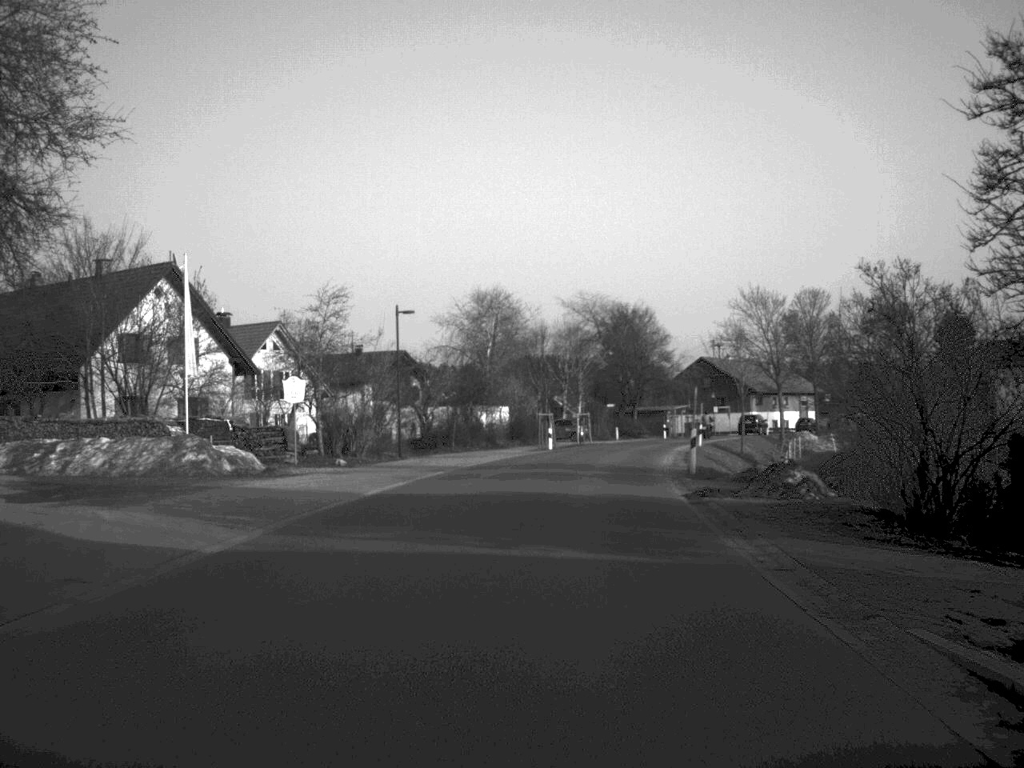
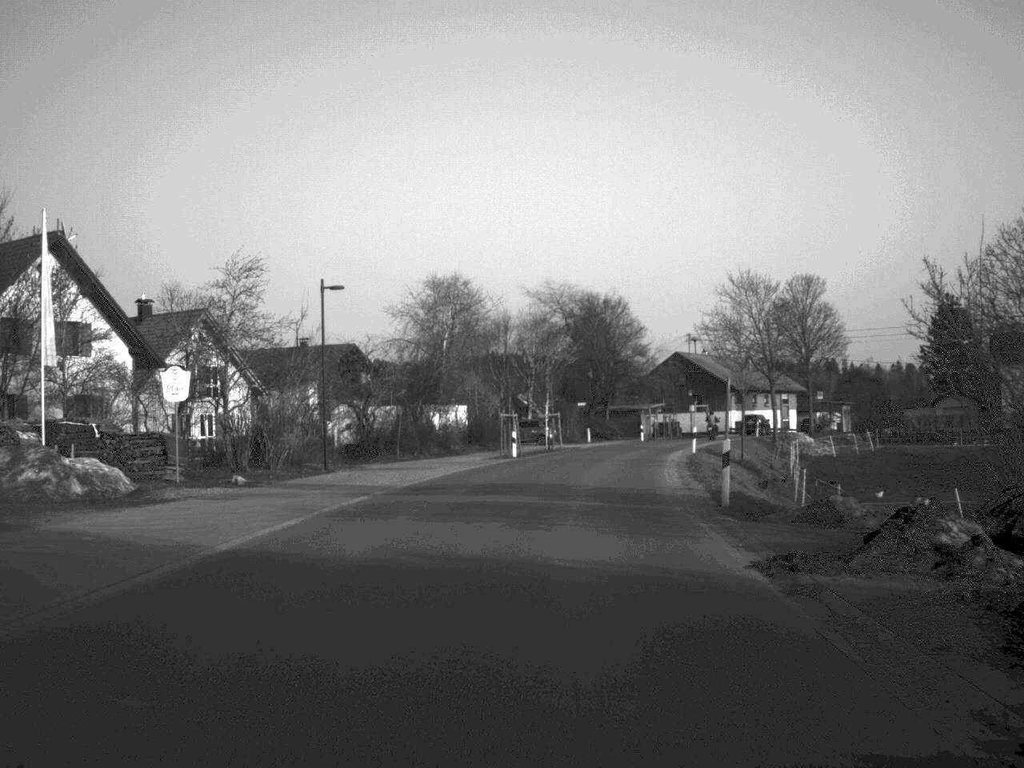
(+0.1, +10.0) m; +2°
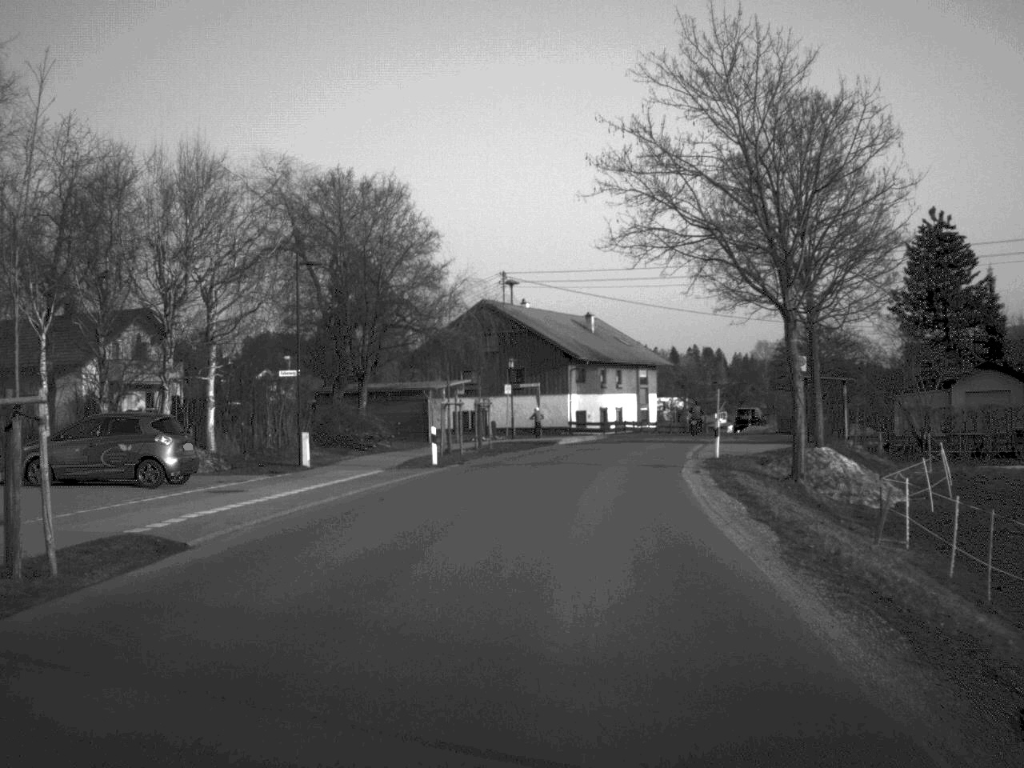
(+4.0, +49.9) m; +10°
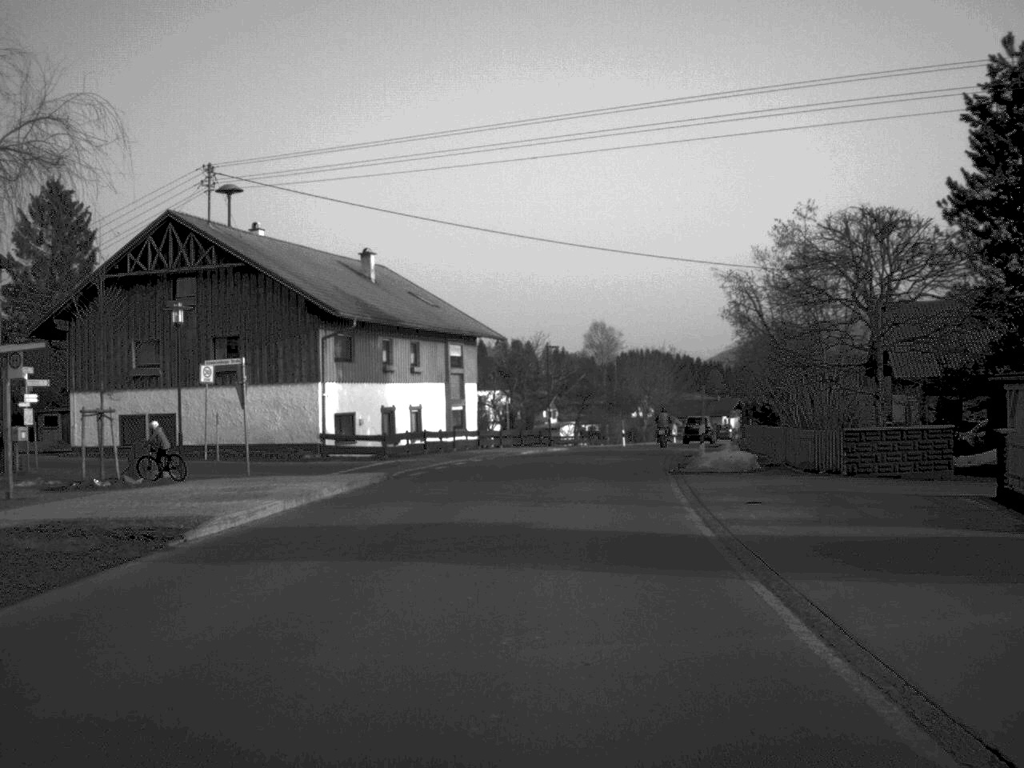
(+3.0, +38.1) m; +9°
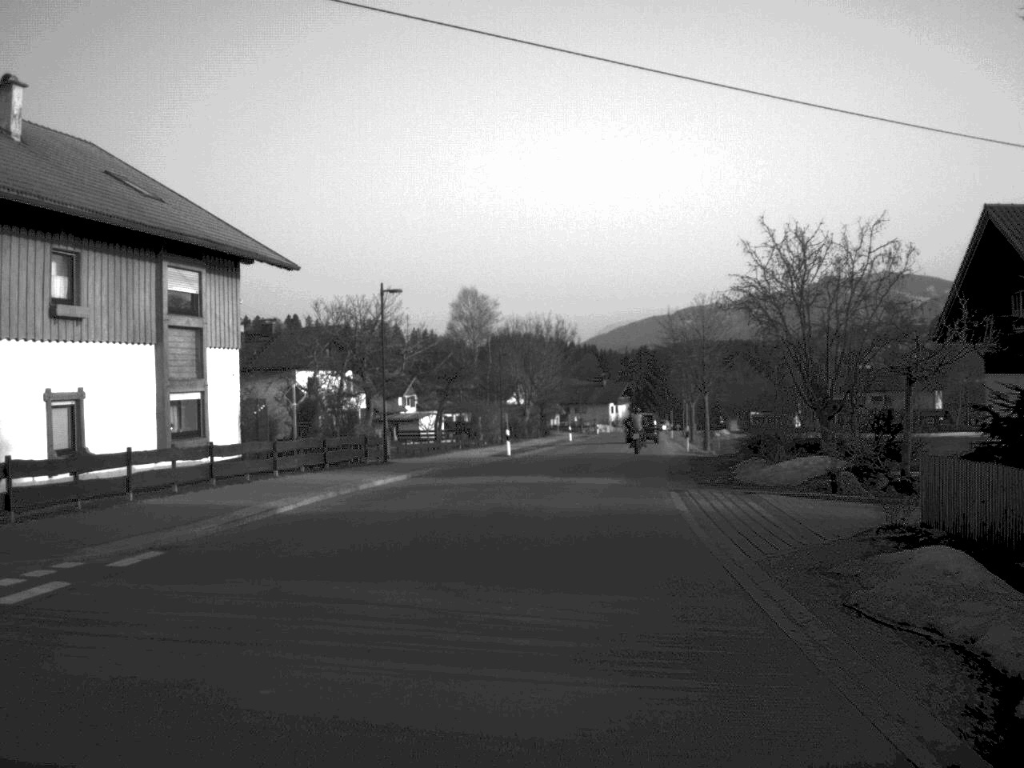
(+1.6, +30.2) m; +6°
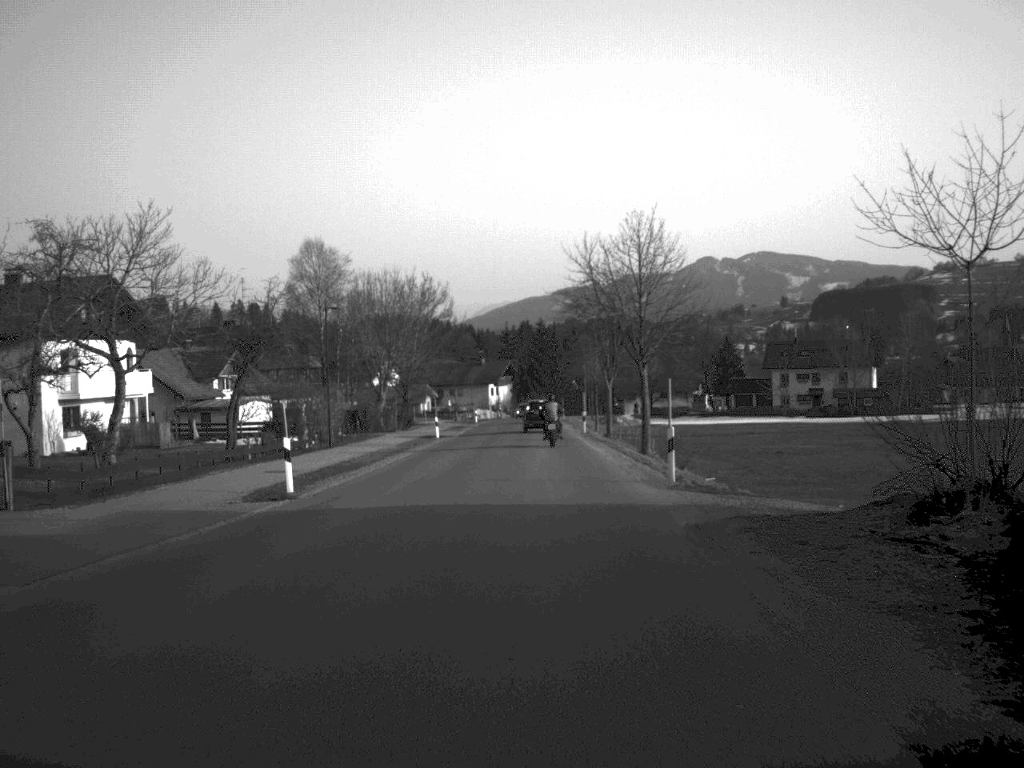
(+1.4, +27.7) m; +5°
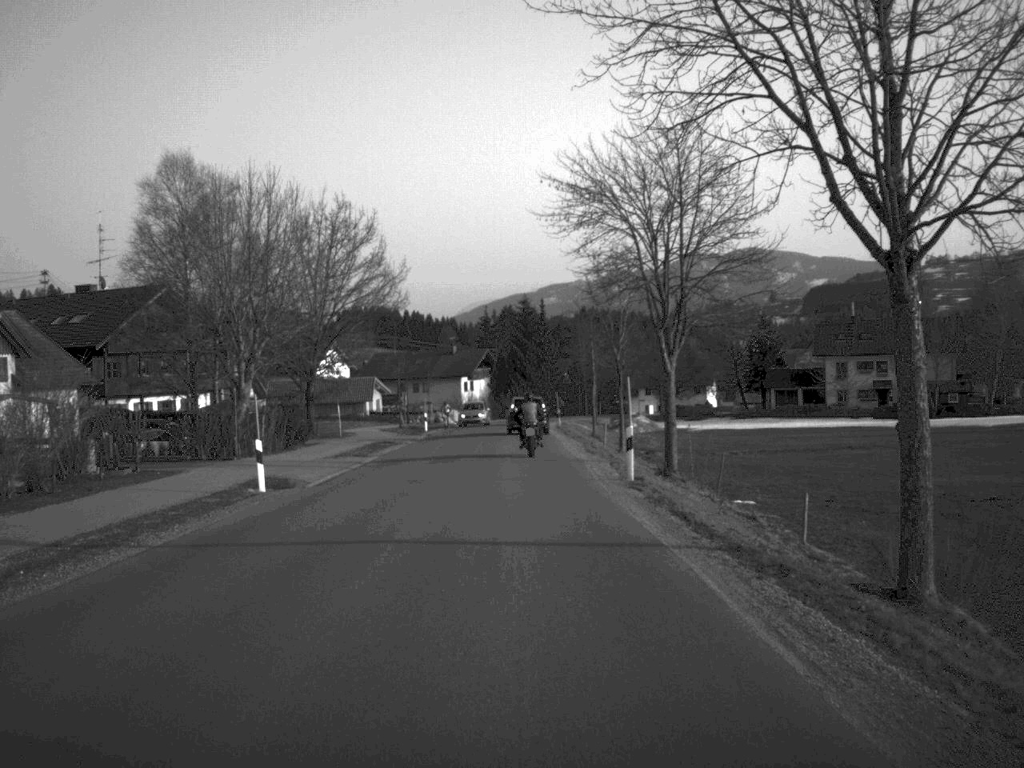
(+0.5, +37.5) m; +1°
